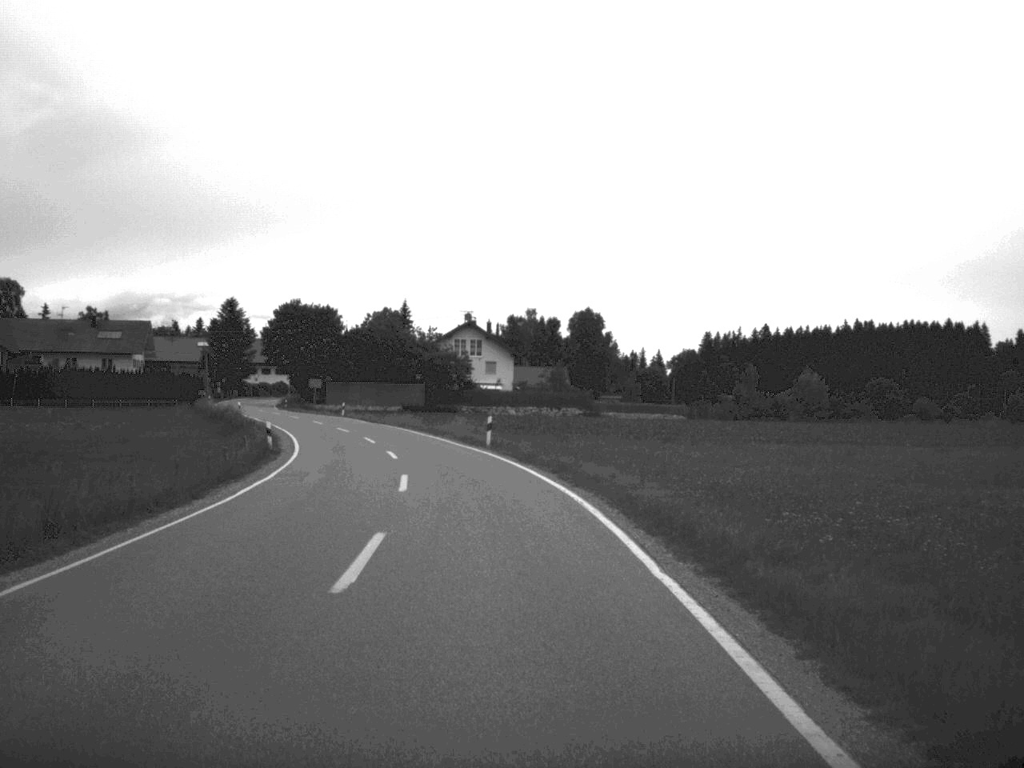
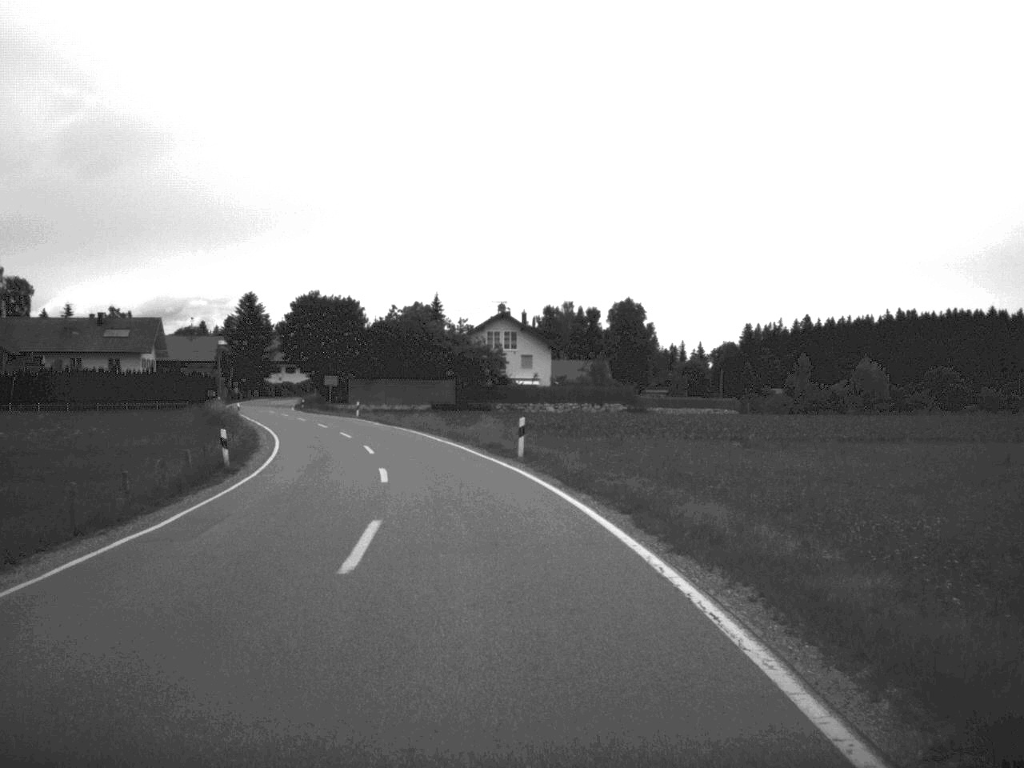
(-0.2, +10.6) m; -2°
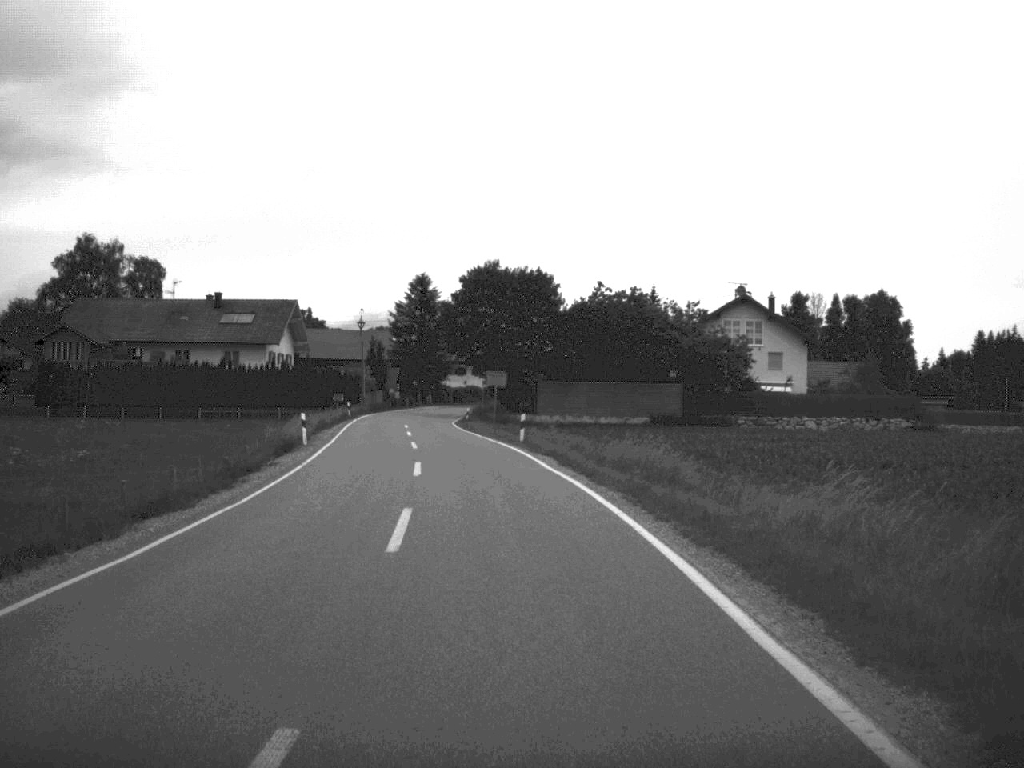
(-2.8, +33.6) m; -10°
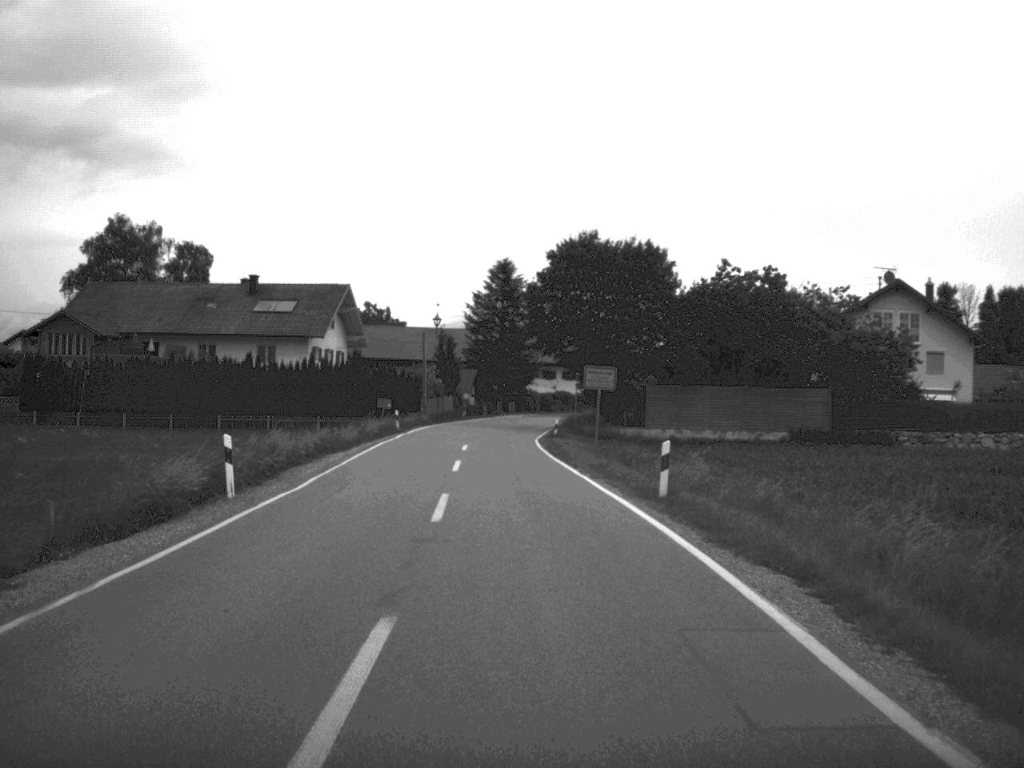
(-0.8, +20.2) m; -4°
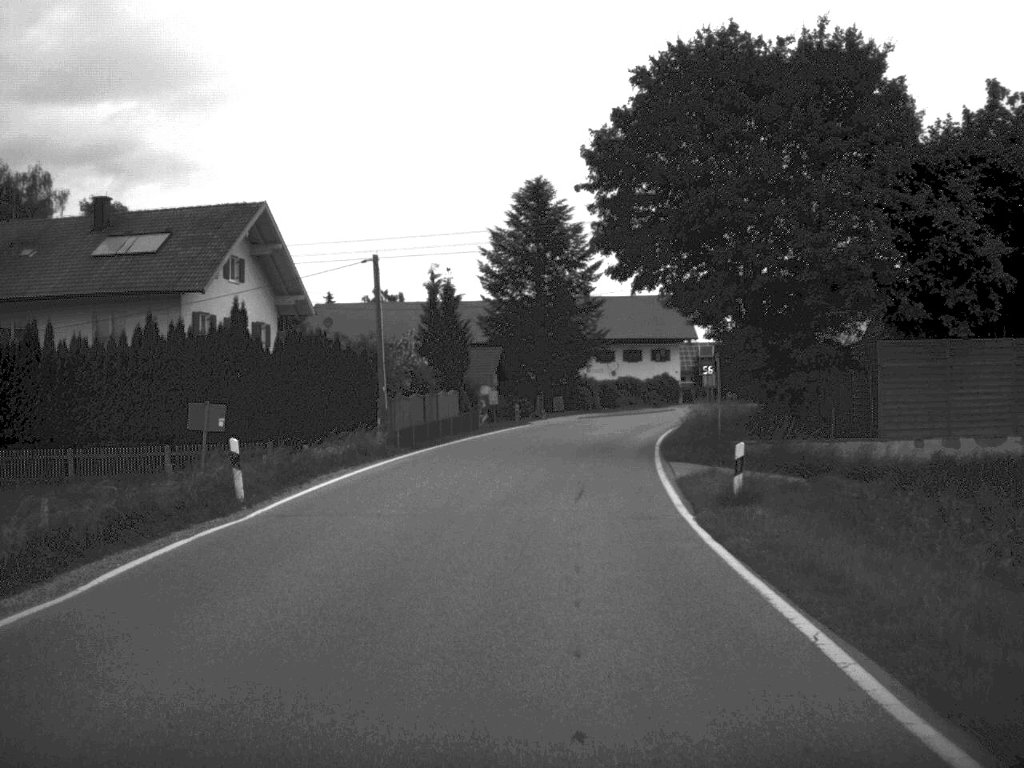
(-1.1, +40.4) m; -2°
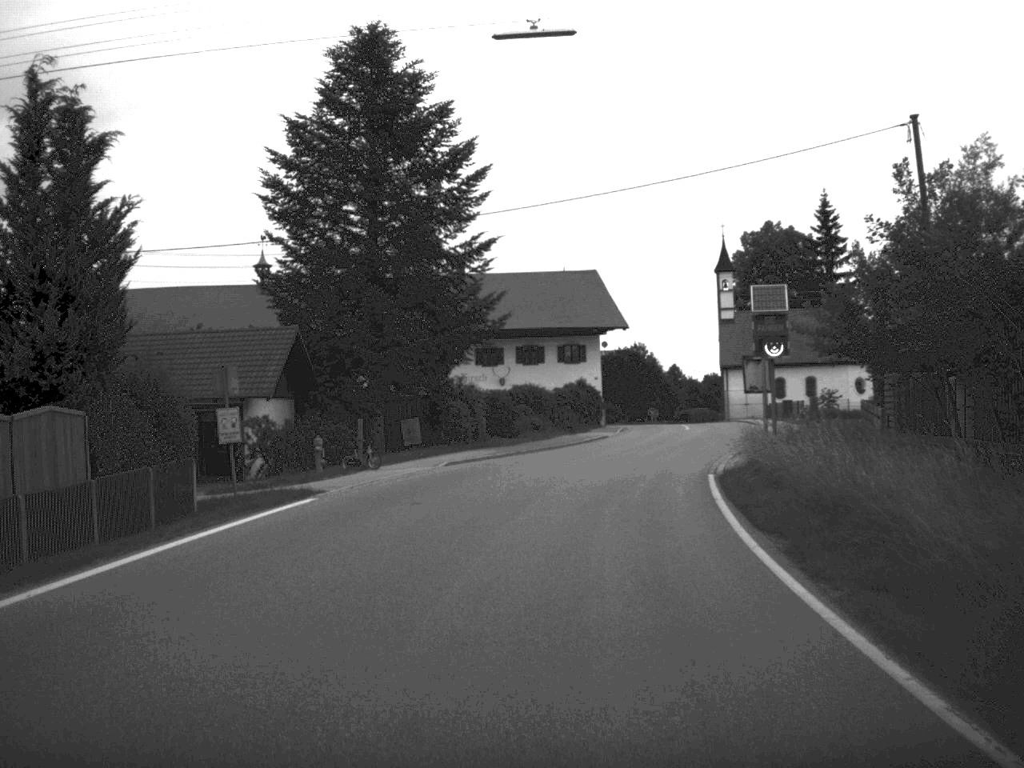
(+1.4, +34.3) m; +6°
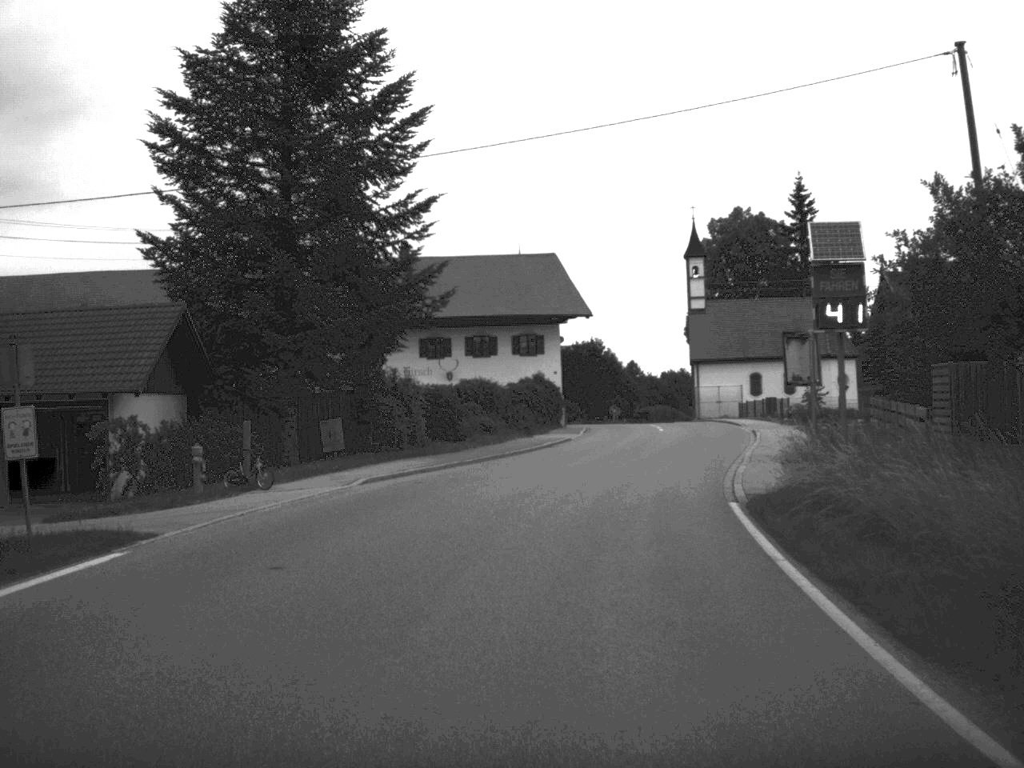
(+0.1, +7.7) m; +2°
